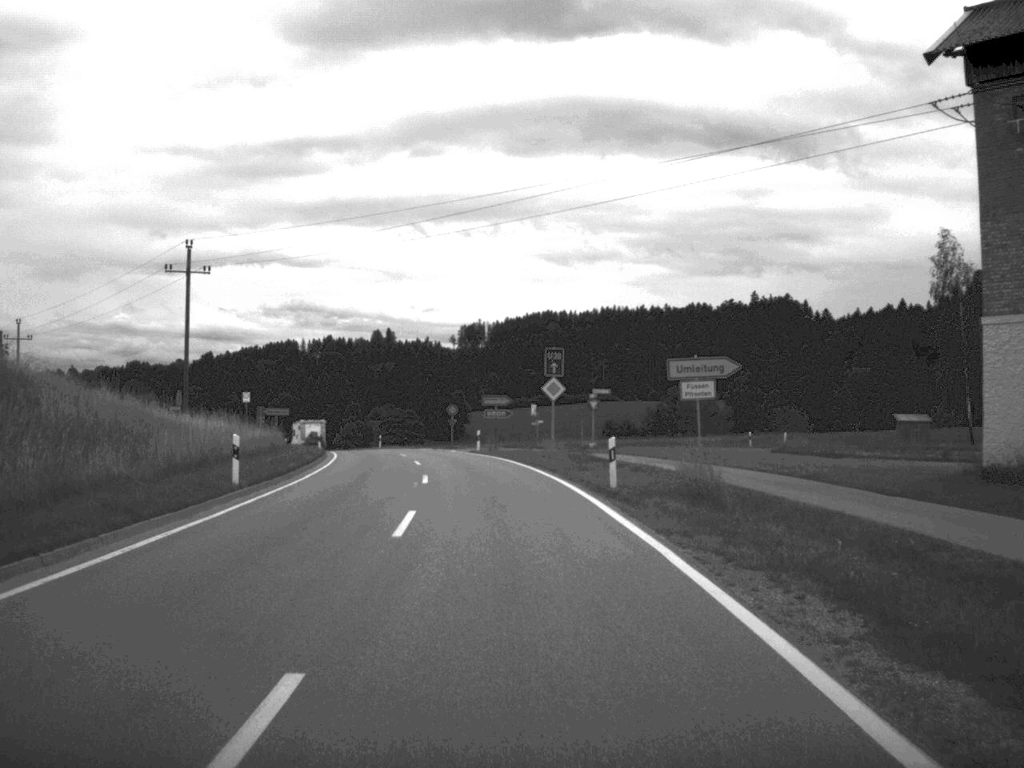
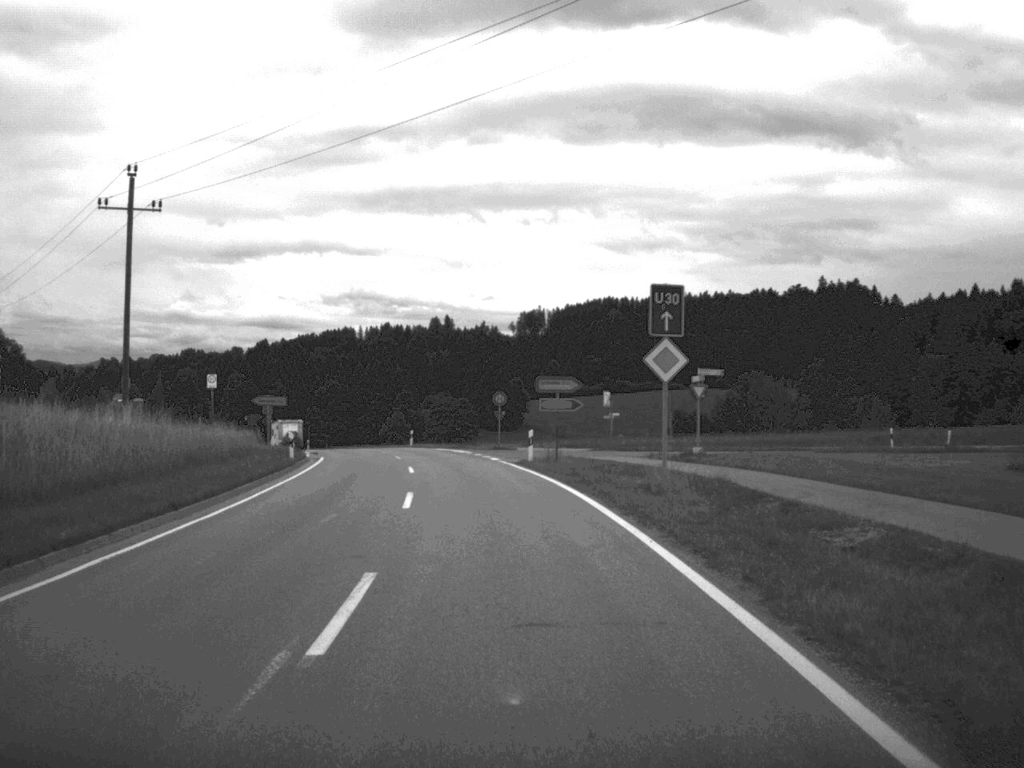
(-0.4, +19.5) m; -3°
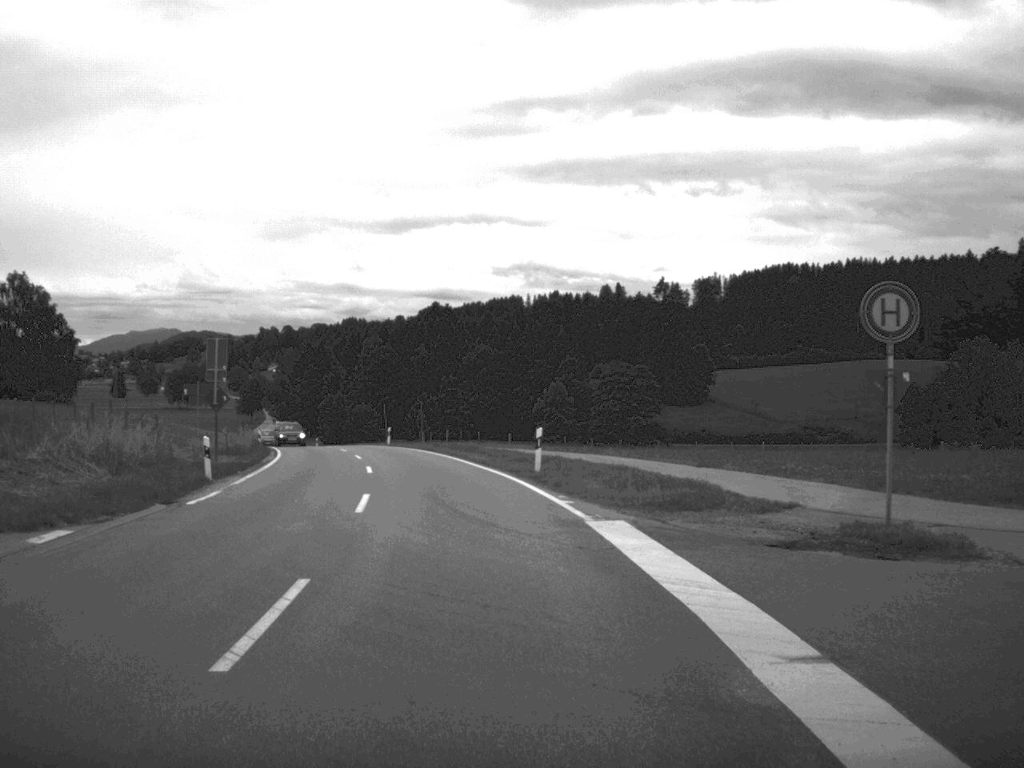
(-3.3, +49.1) m; -8°
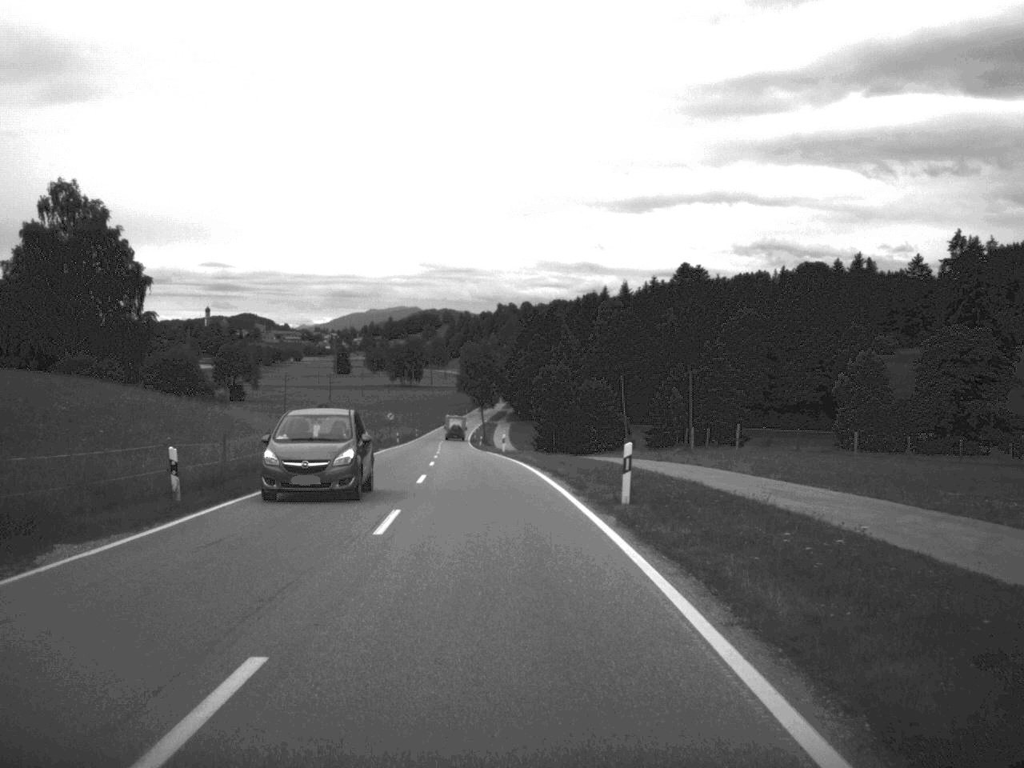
(-5.3, +50.5) m; -11°
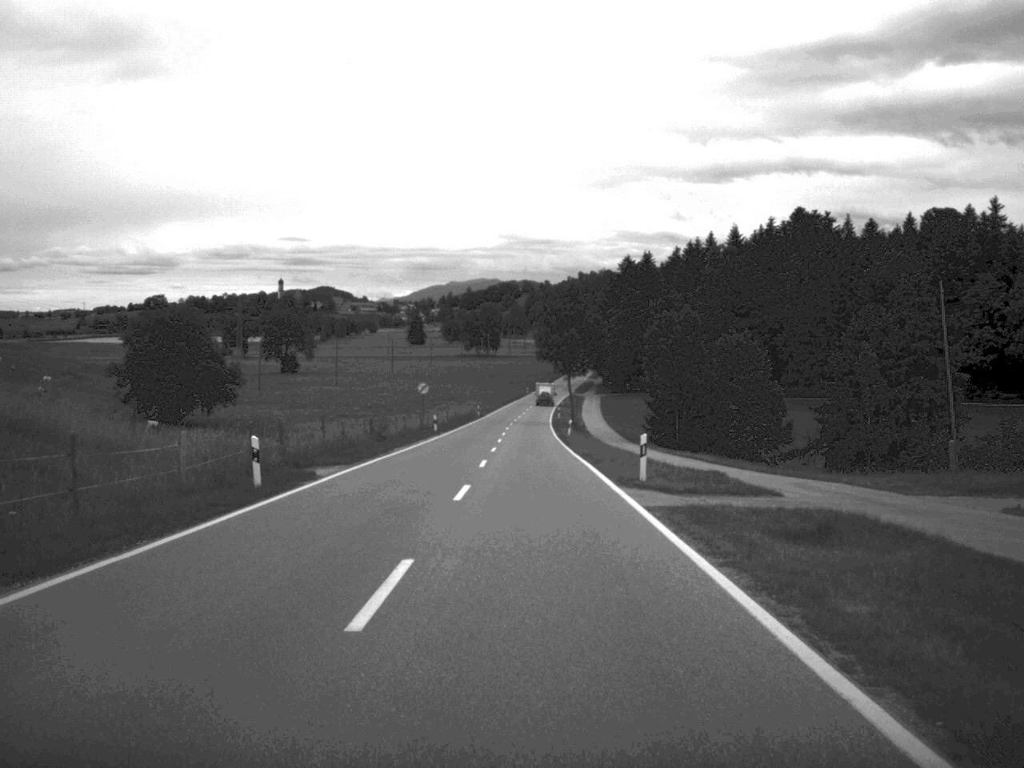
(-1.9, +42.7) m; -4°
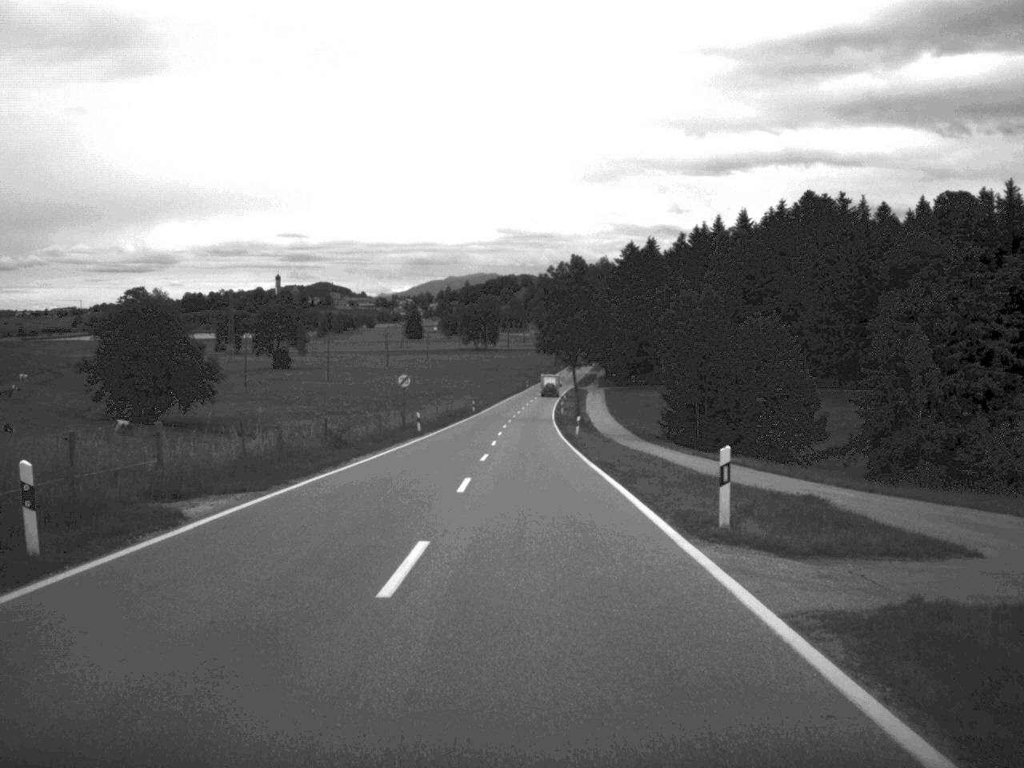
(0.0, +10.7) m; 0°
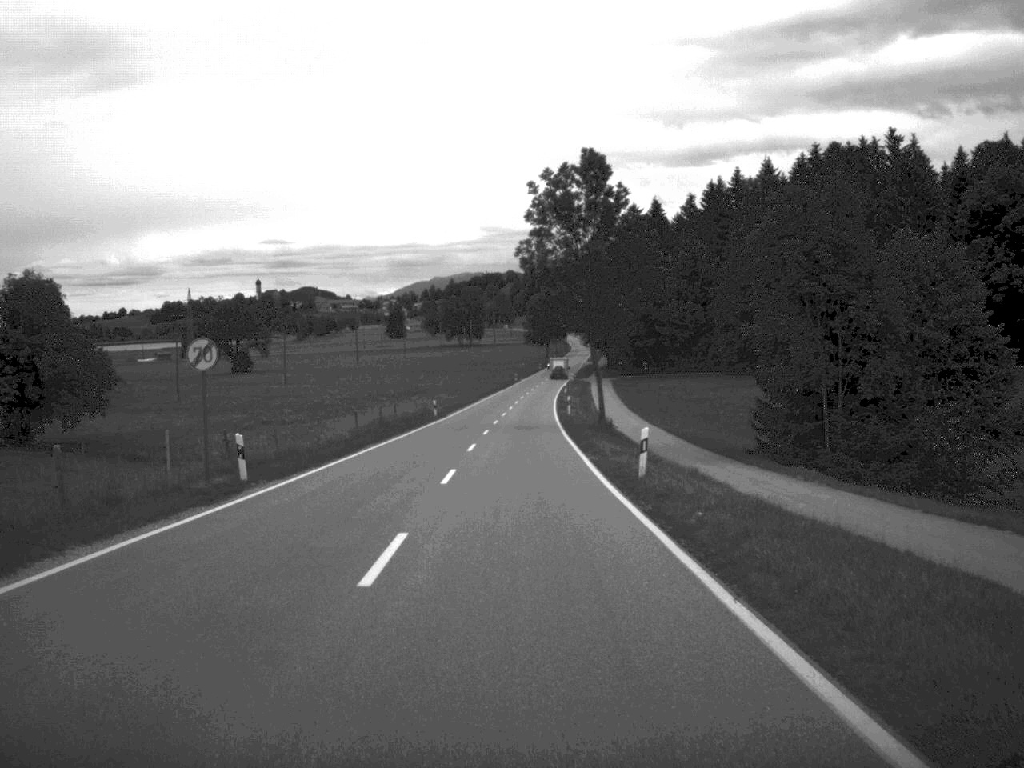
(+0.1, +35.3) m; 0°
